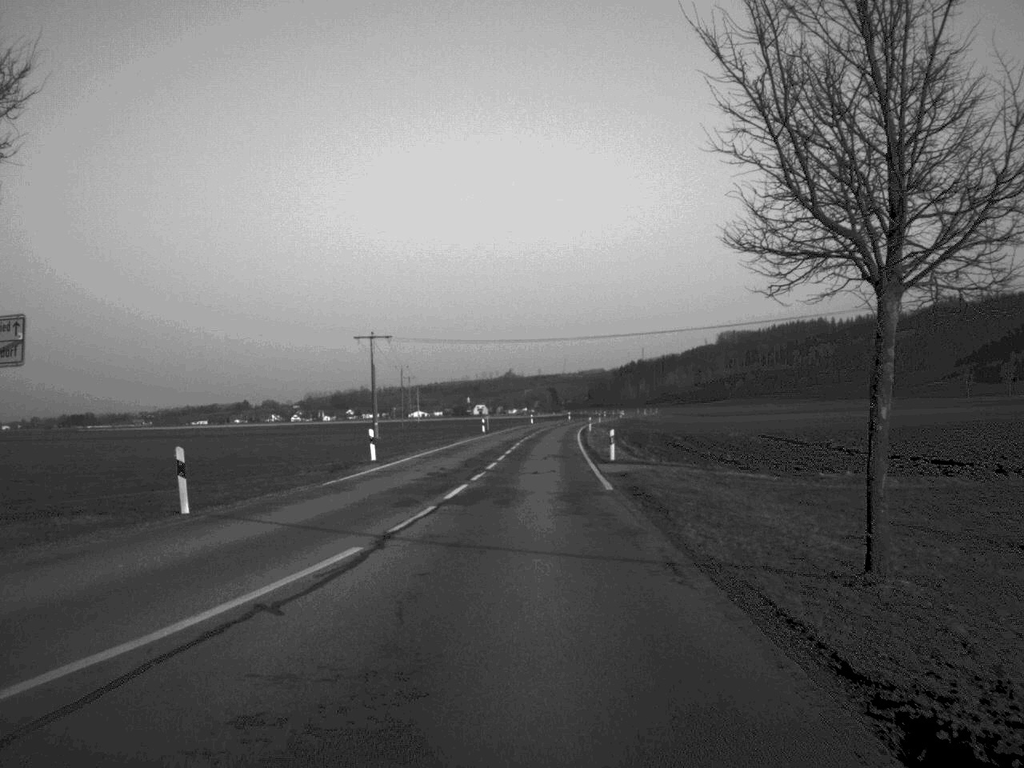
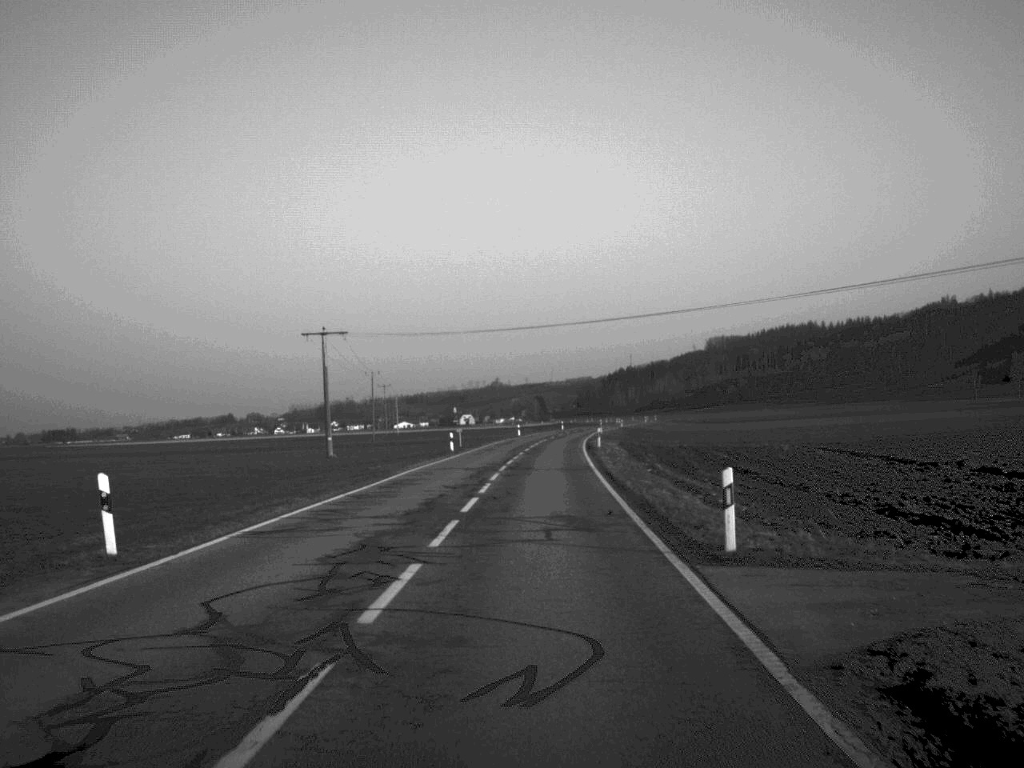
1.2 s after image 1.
(+0.1, +24.2) m; +1°
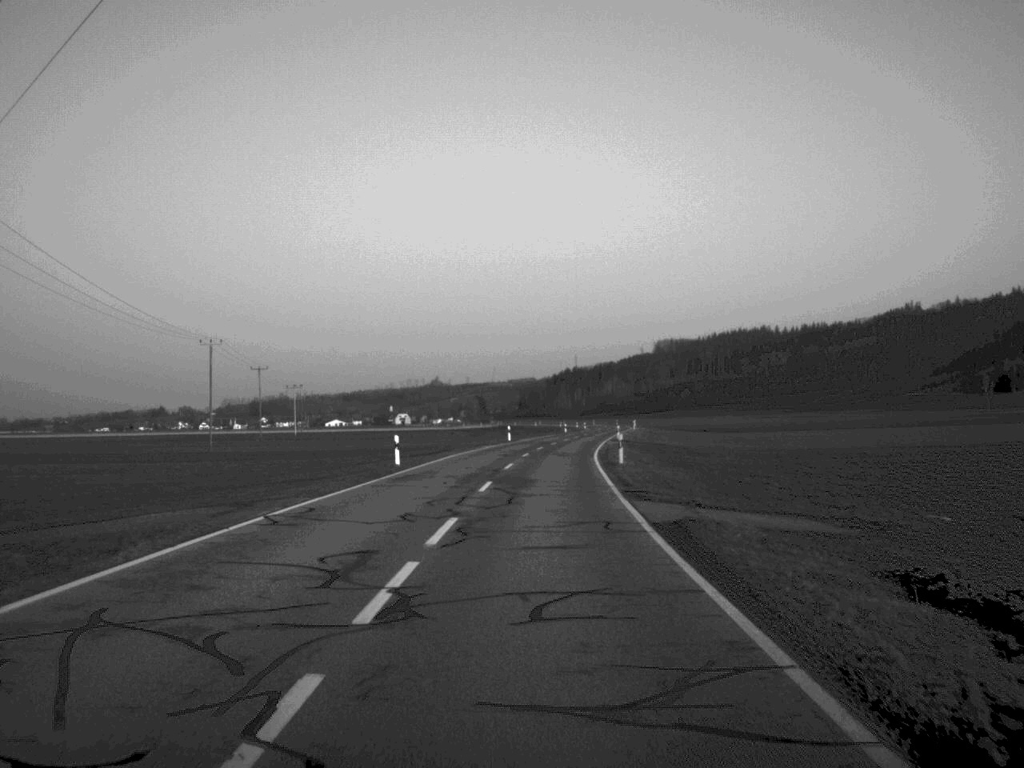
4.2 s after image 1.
(+1.6, +71.7) m; +3°
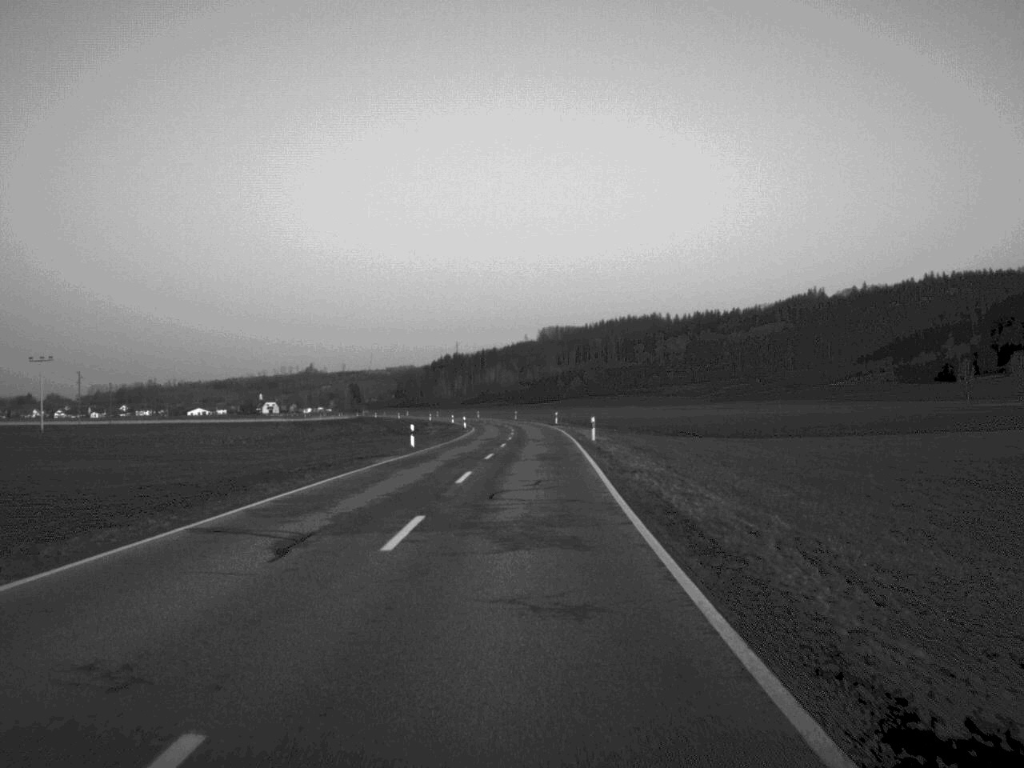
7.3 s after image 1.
(+4.0, +84.3) m; +5°
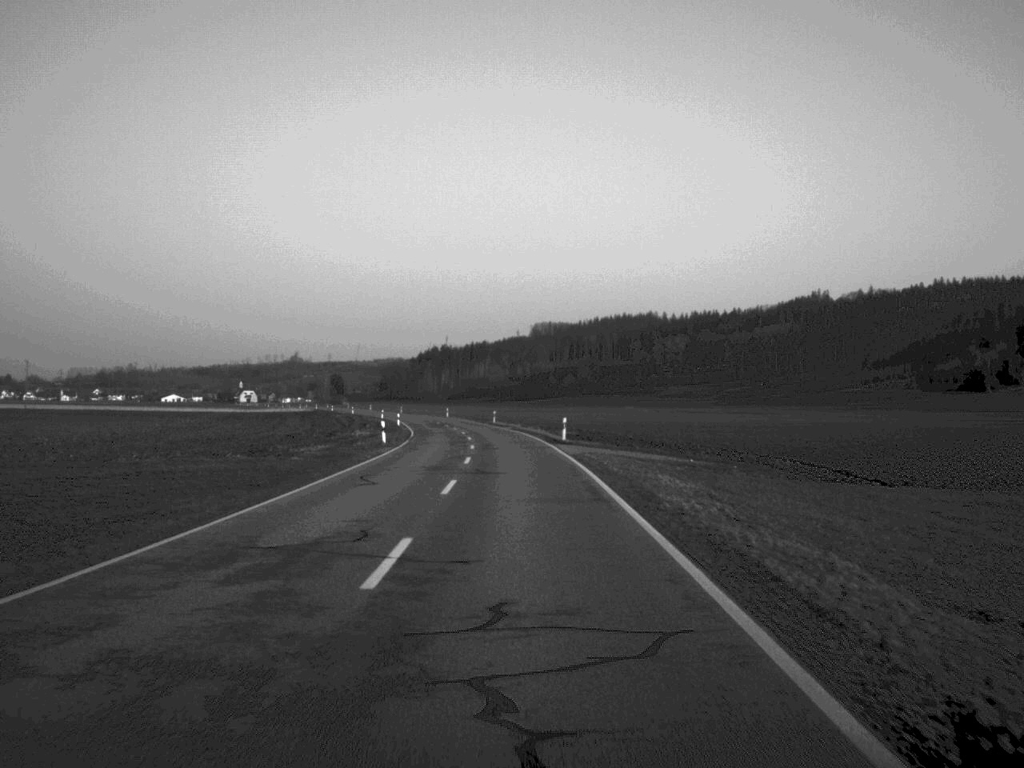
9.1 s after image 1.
(+0.5, +50.0) m; 0°
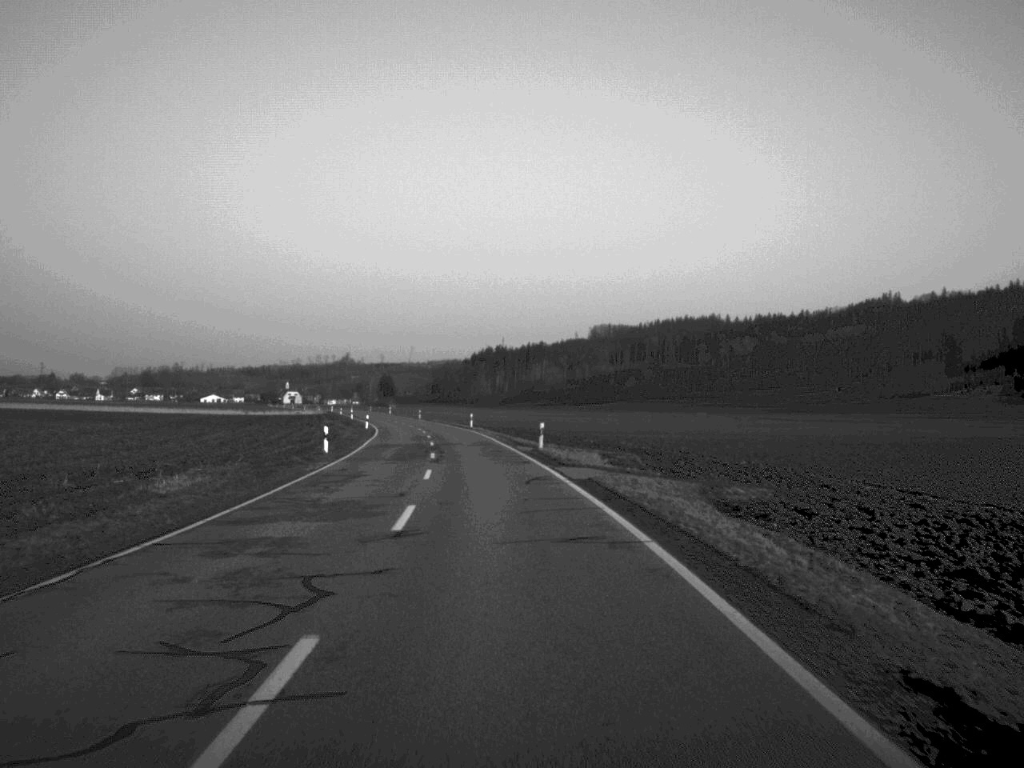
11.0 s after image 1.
(-0.9, +53.7) m; -3°
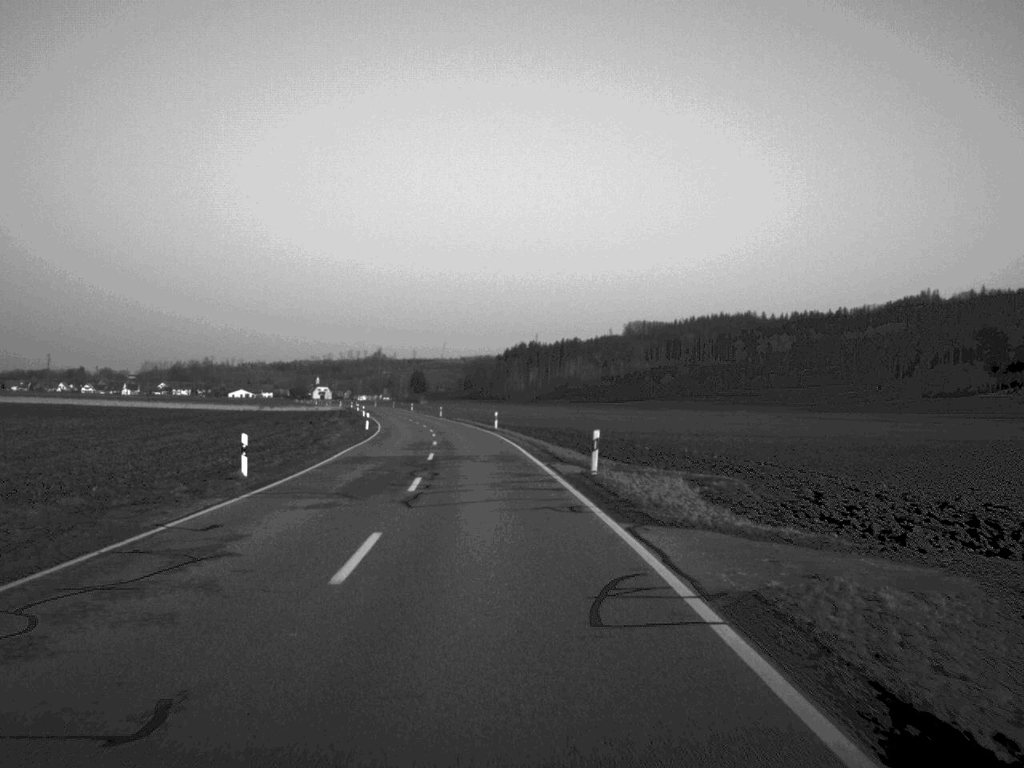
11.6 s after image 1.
(-0.2, +16.8) m; -1°
